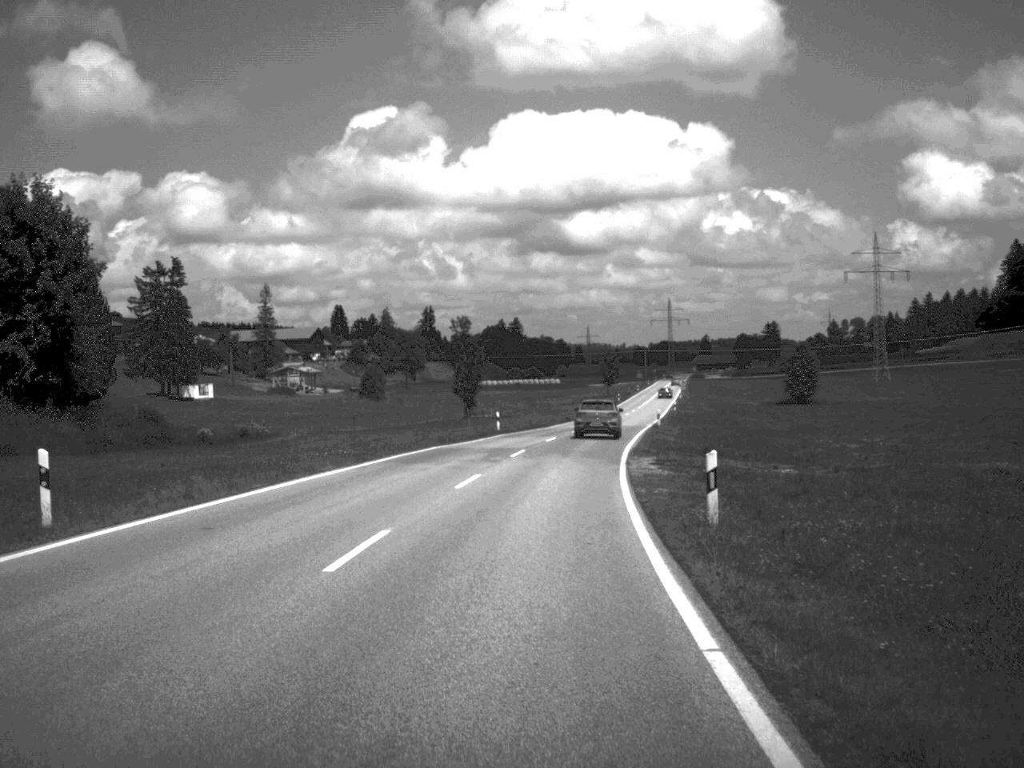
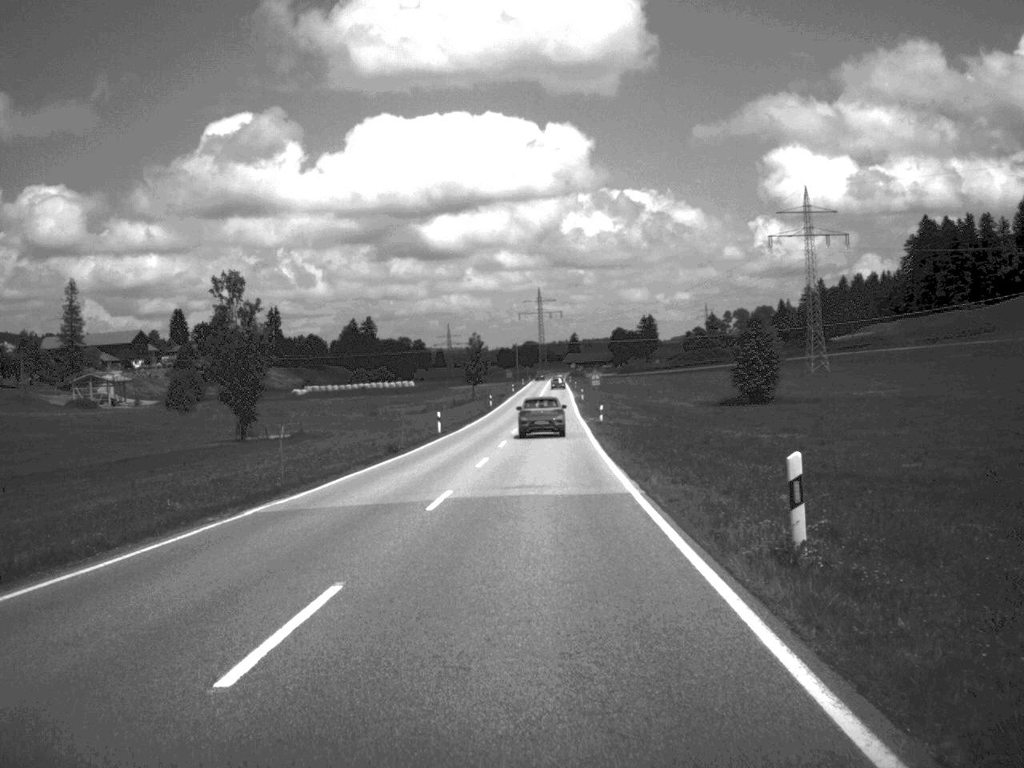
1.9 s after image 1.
(+2.9, +51.7) m; +6°
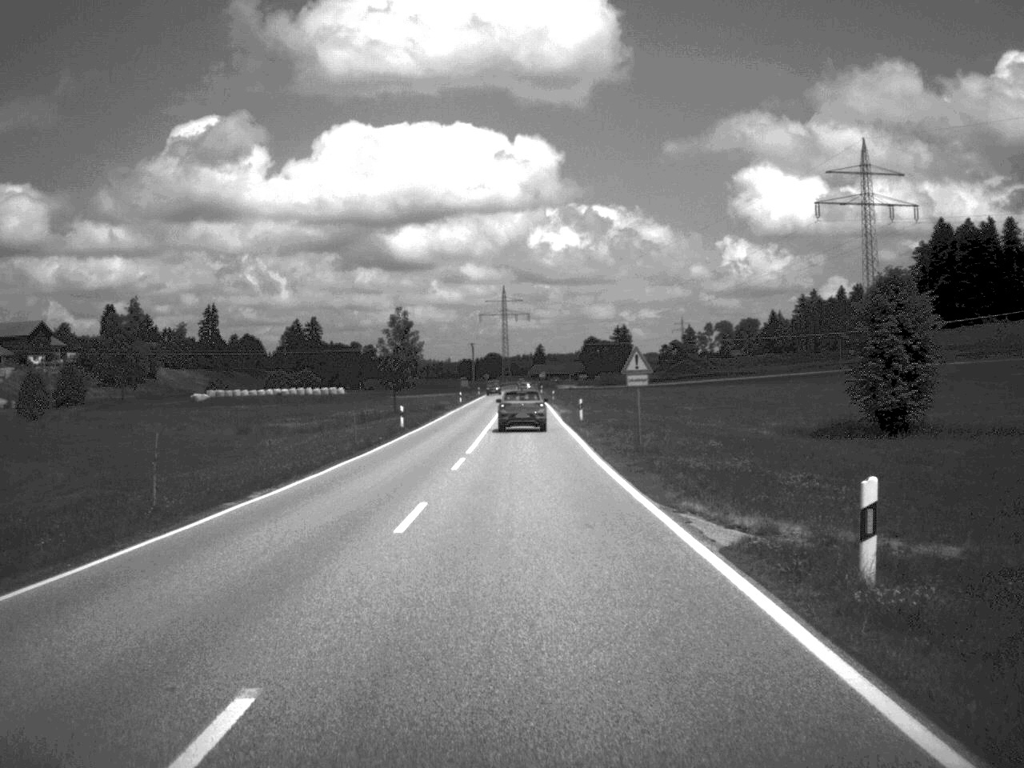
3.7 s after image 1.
(+0.7, +51.6) m; +1°
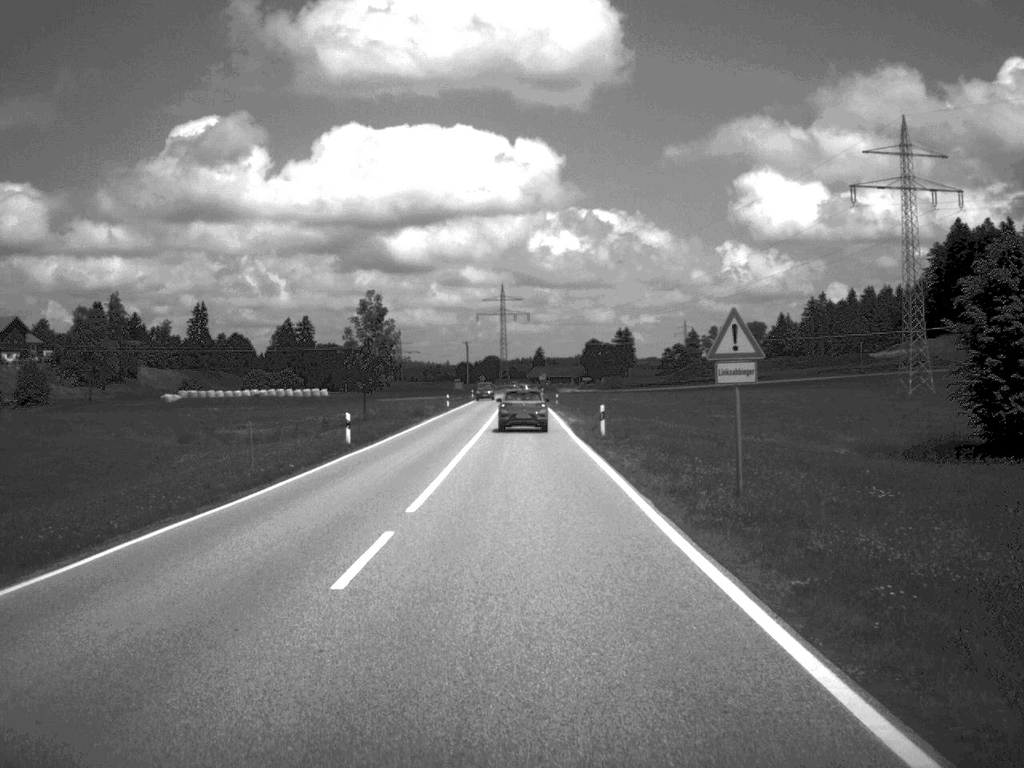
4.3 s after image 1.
(0.0, +16.1) m; 0°
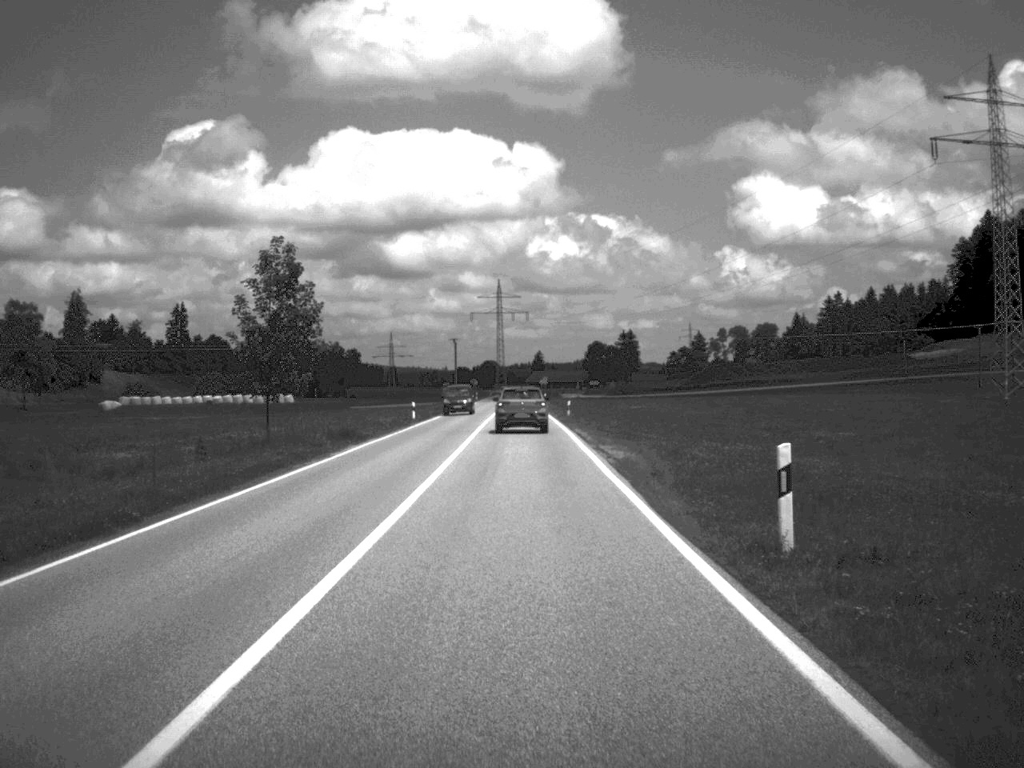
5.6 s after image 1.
(0.0, +33.8) m; 0°
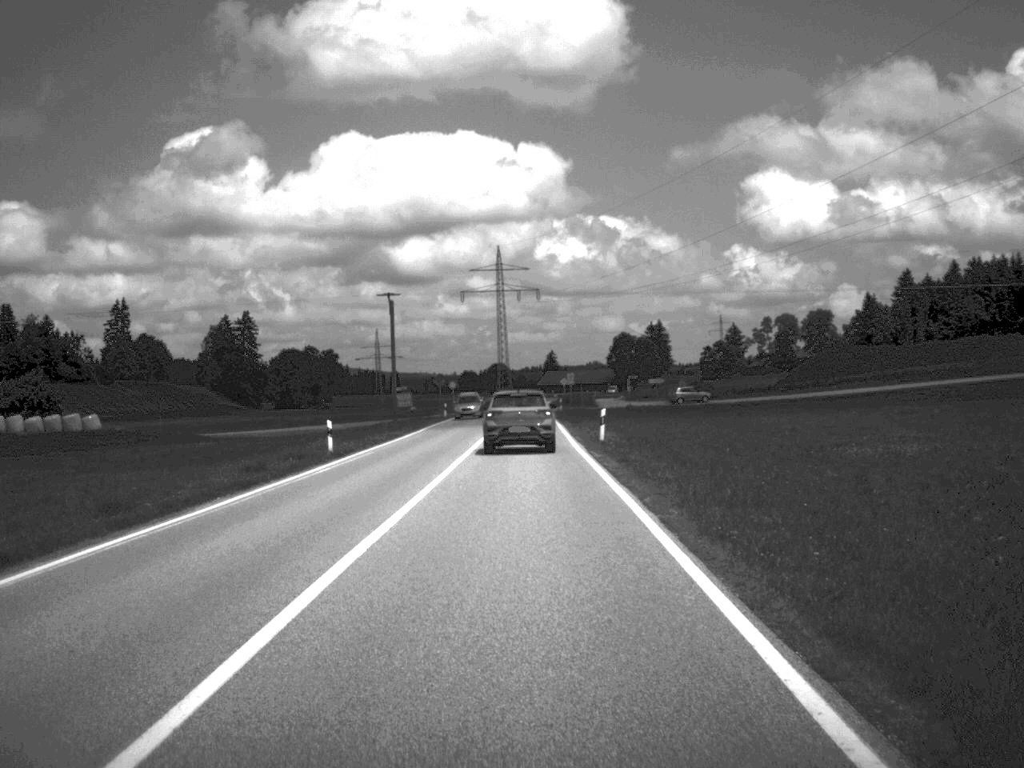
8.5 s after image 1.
(-0.4, +71.2) m; -1°
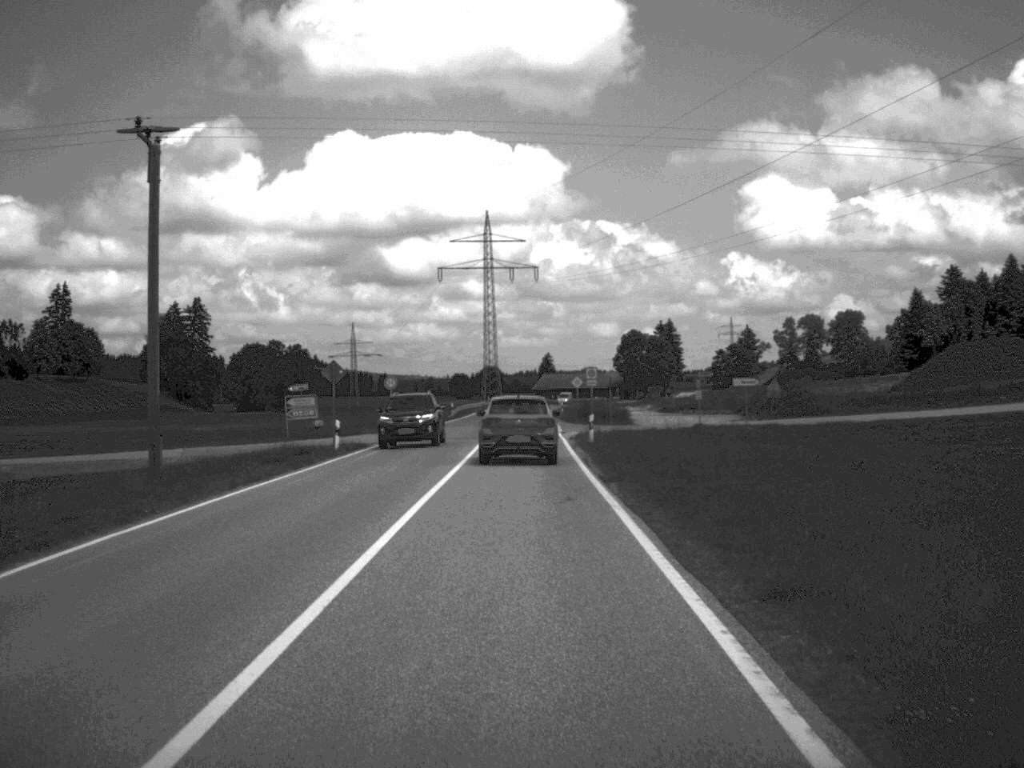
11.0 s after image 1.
(0.0, +46.3) m; 0°
